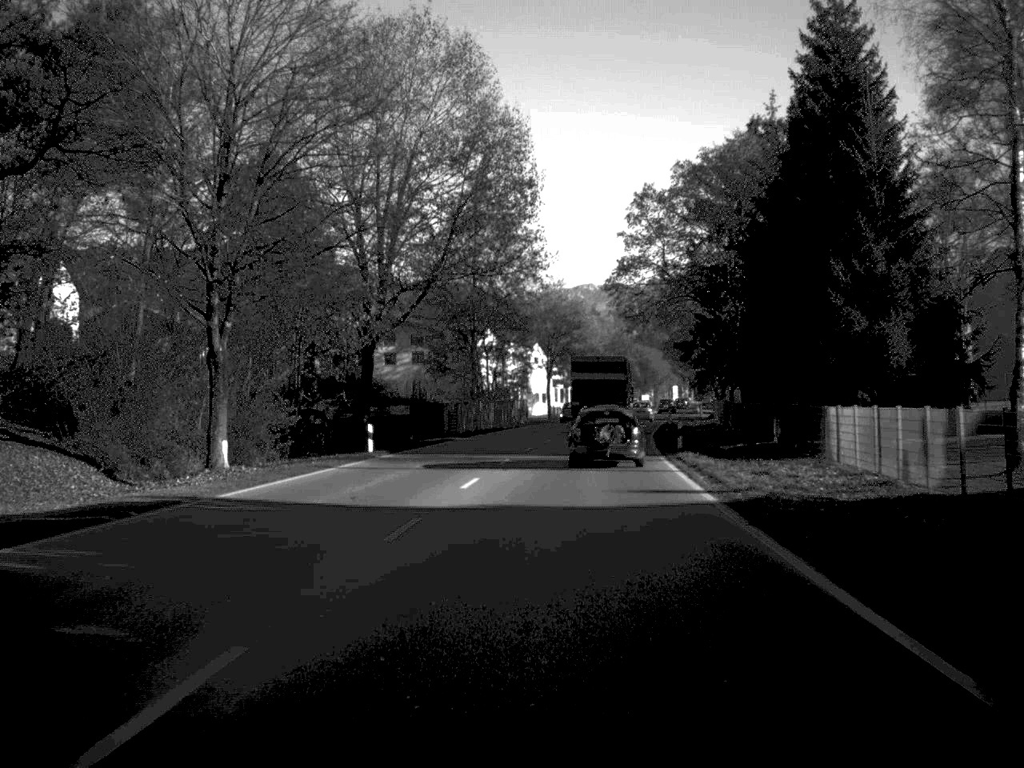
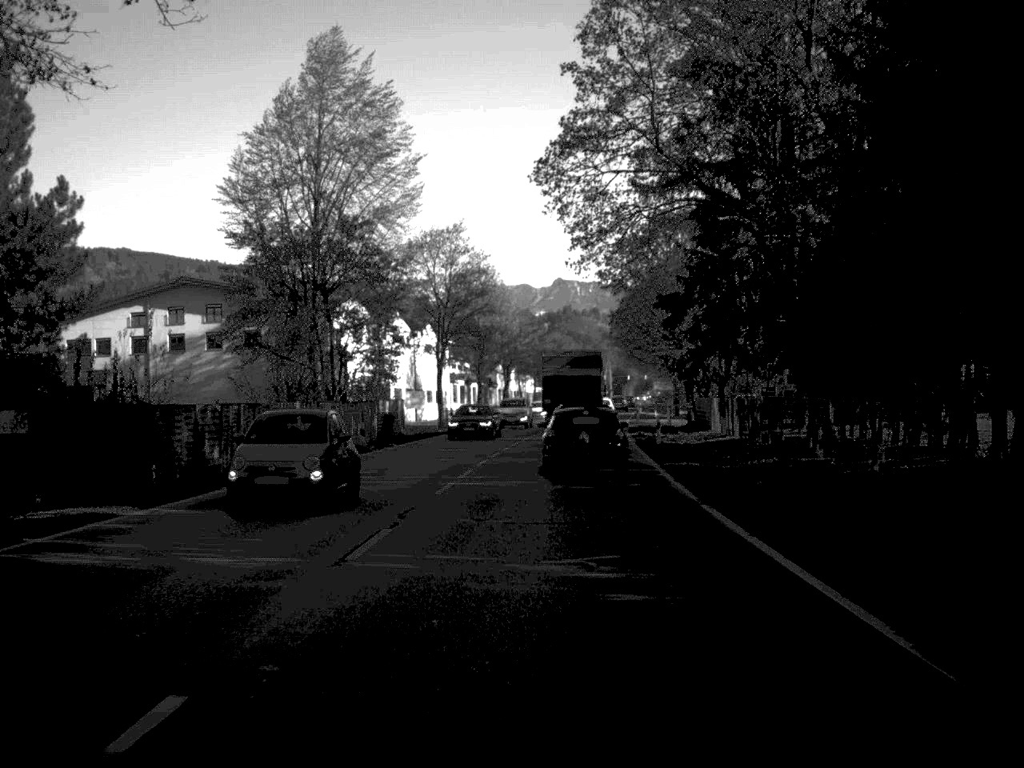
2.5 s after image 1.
(+1.4, +37.6) m; +4°
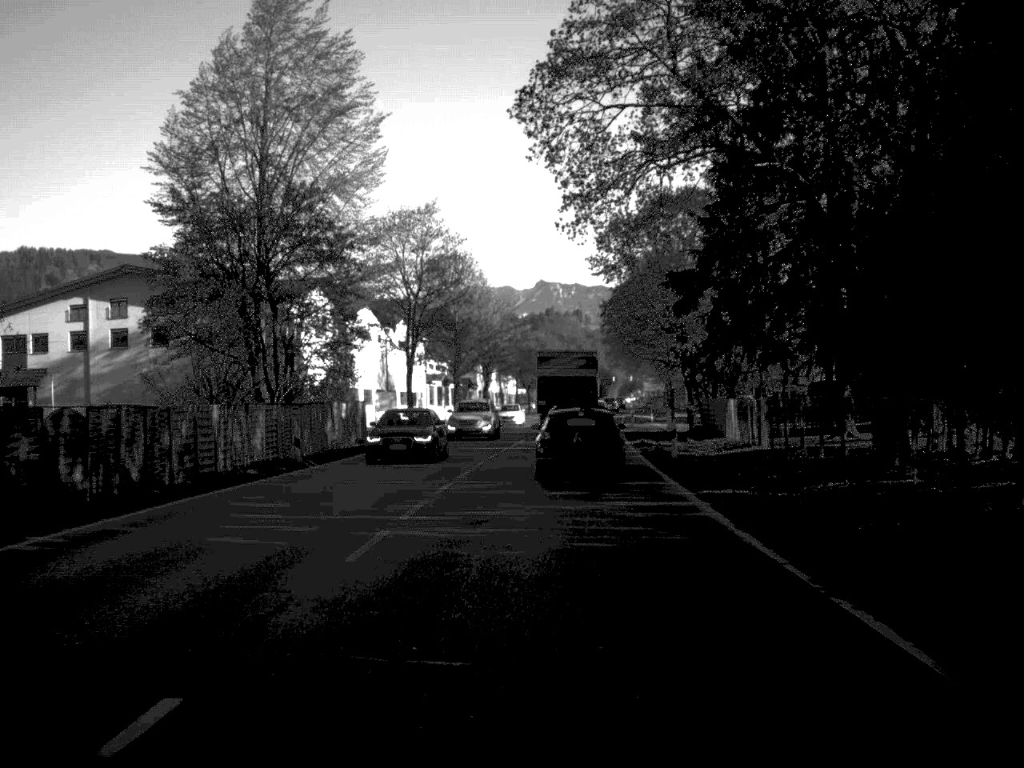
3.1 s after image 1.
(+0.1, +9.0) m; +1°
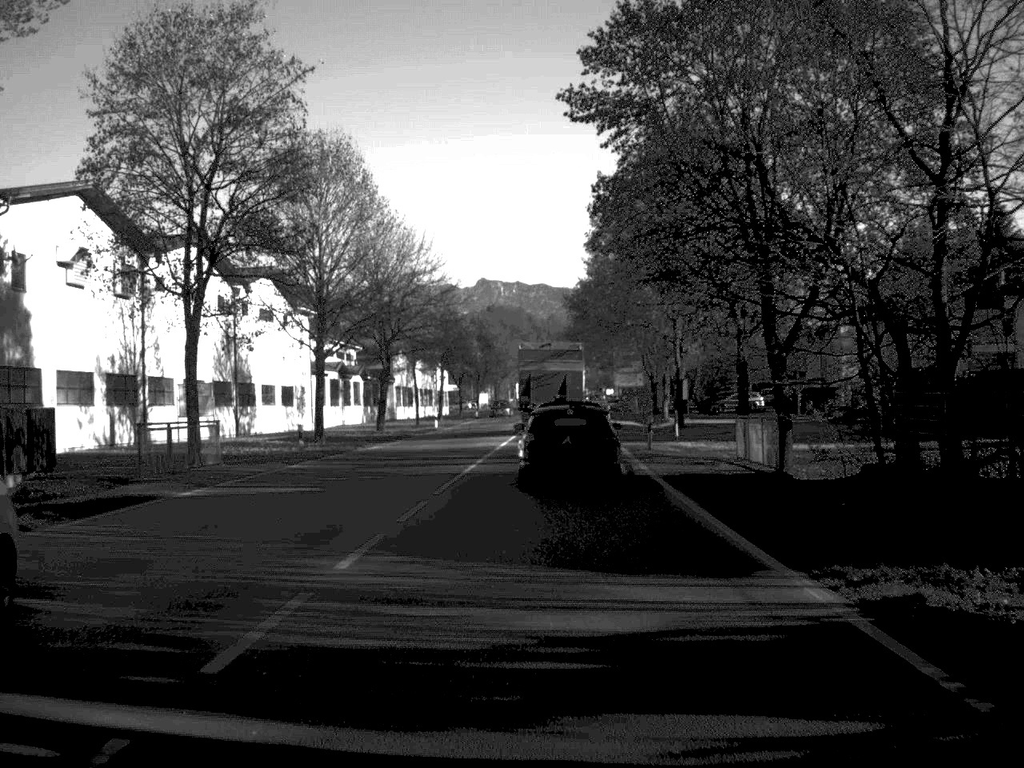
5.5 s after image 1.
(+0.9, +36.9) m; +3°
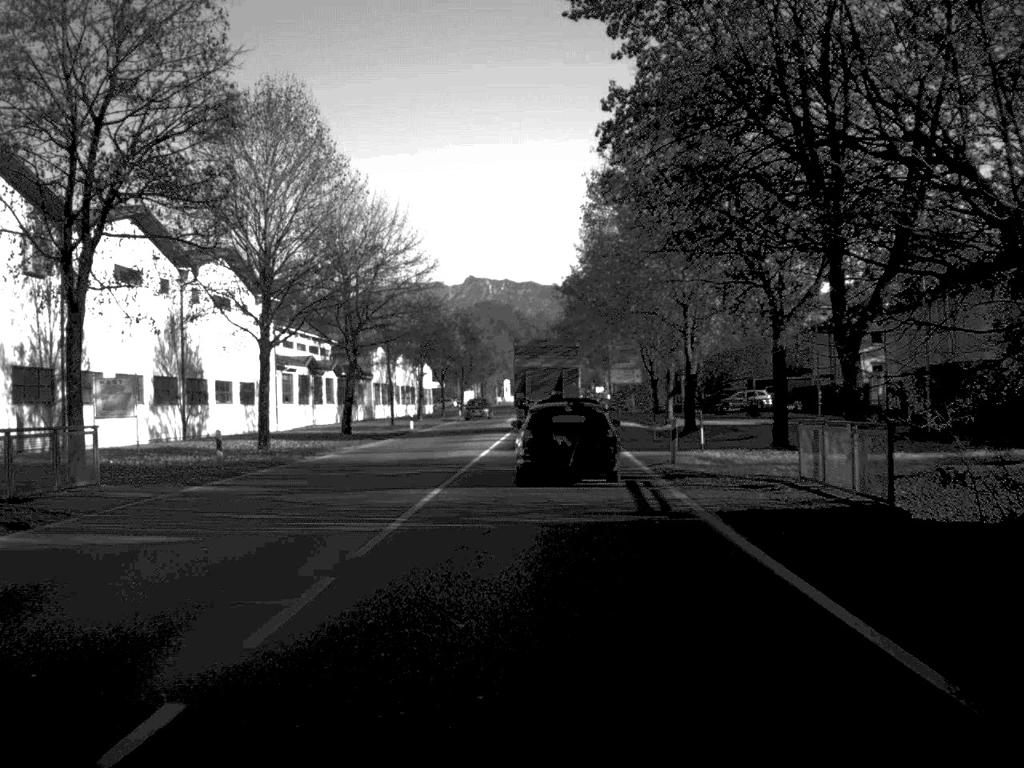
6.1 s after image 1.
(0.0, +8.3) m; +1°
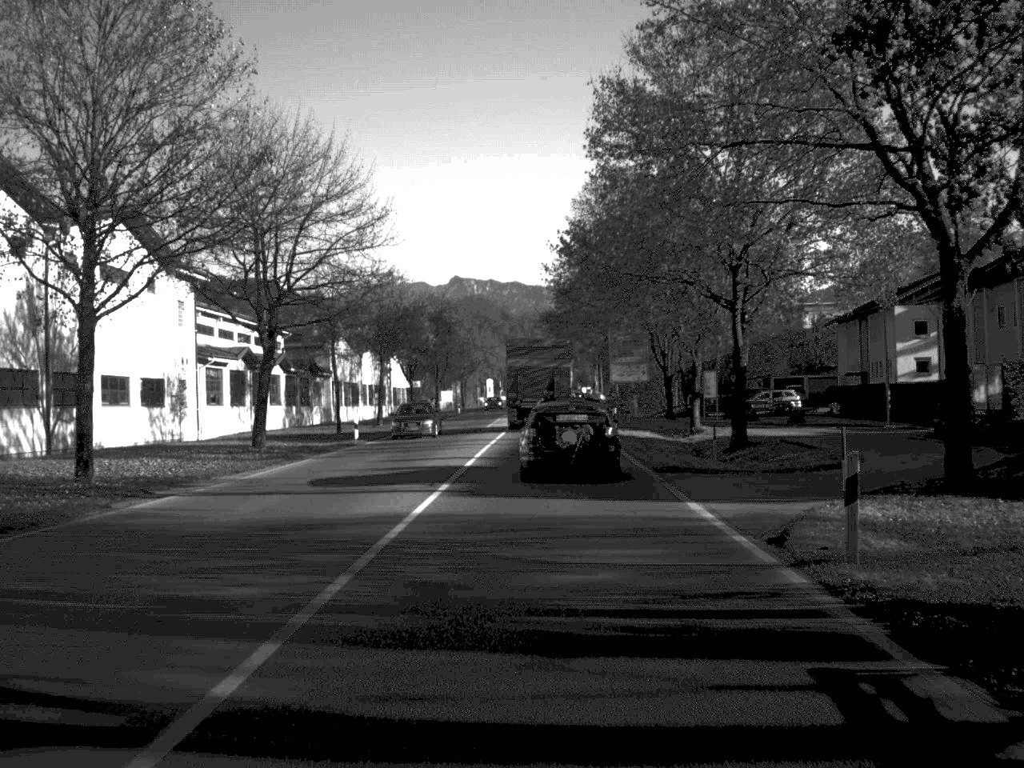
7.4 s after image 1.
(+0.1, +15.8) m; +1°
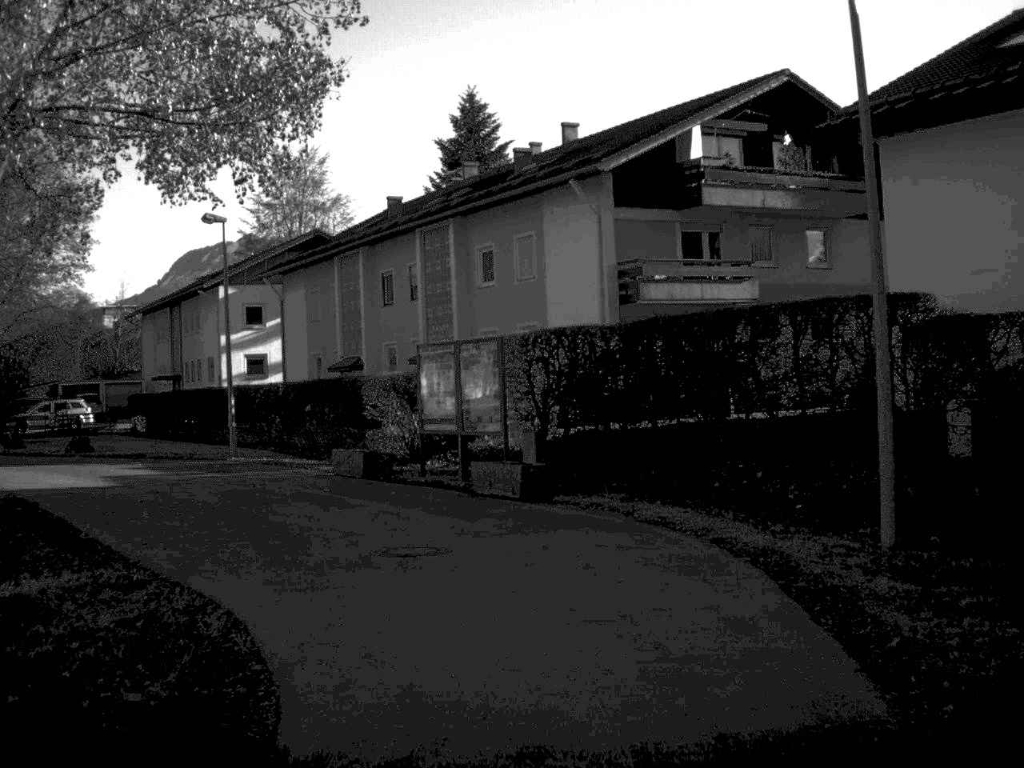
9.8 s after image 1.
(+4.6, +21.6) m; +31°
